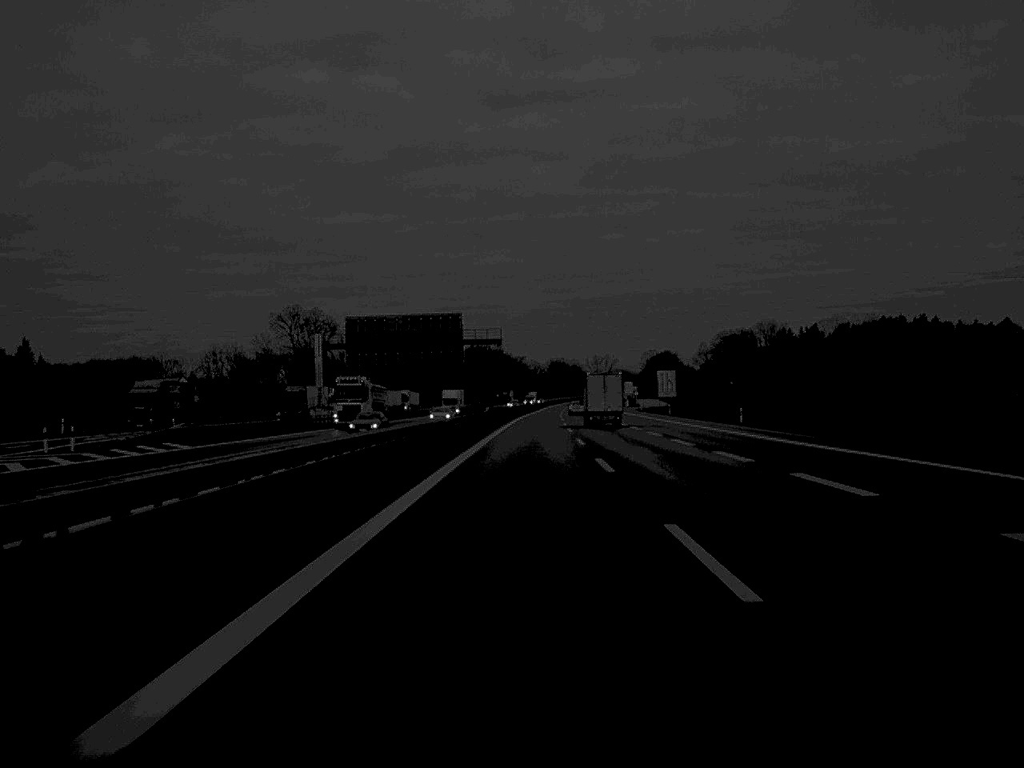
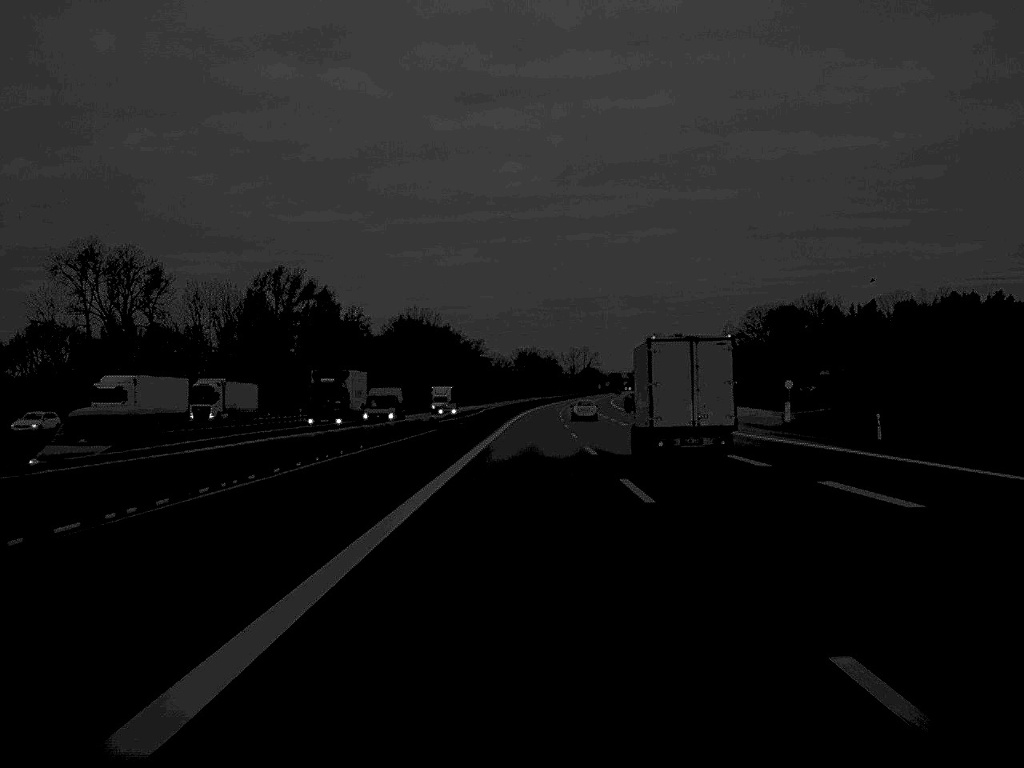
(+1.8, +133.0) m; +2°
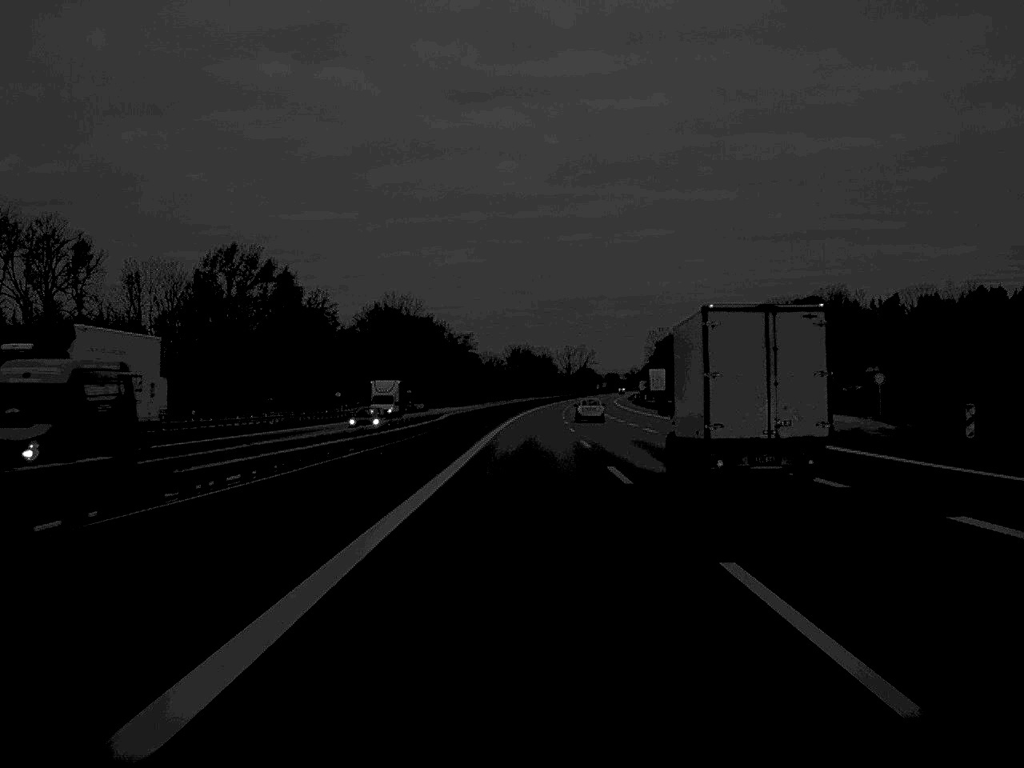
(+0.1, +31.6) m; 0°
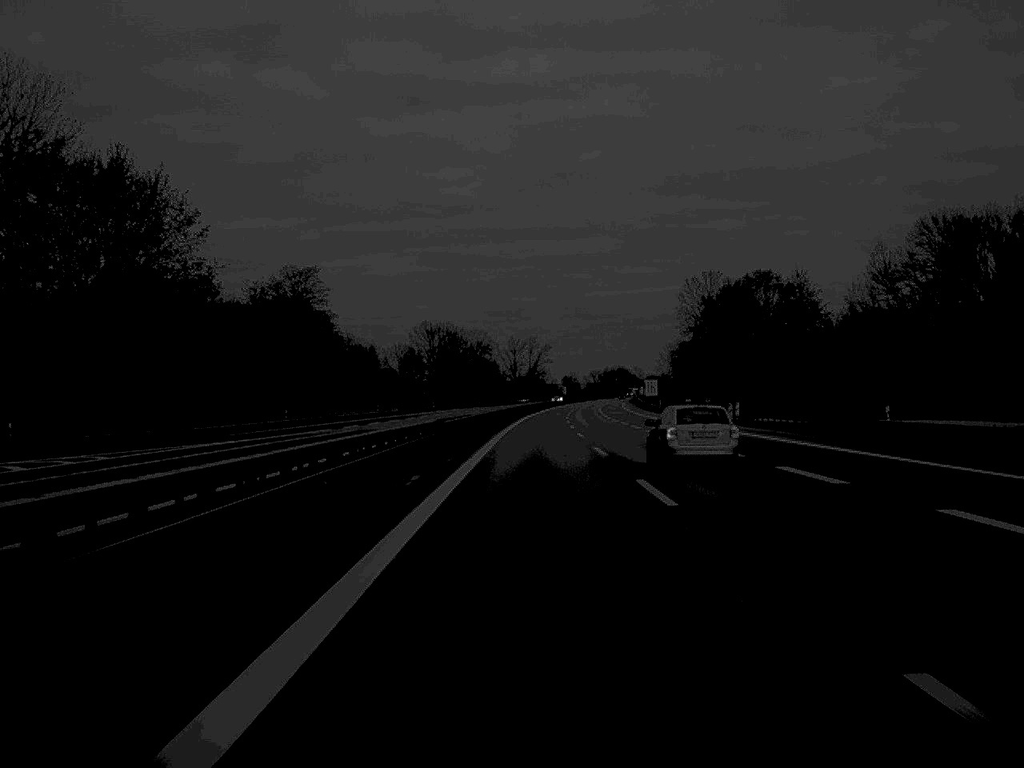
(+3.2, +165.8) m; +3°
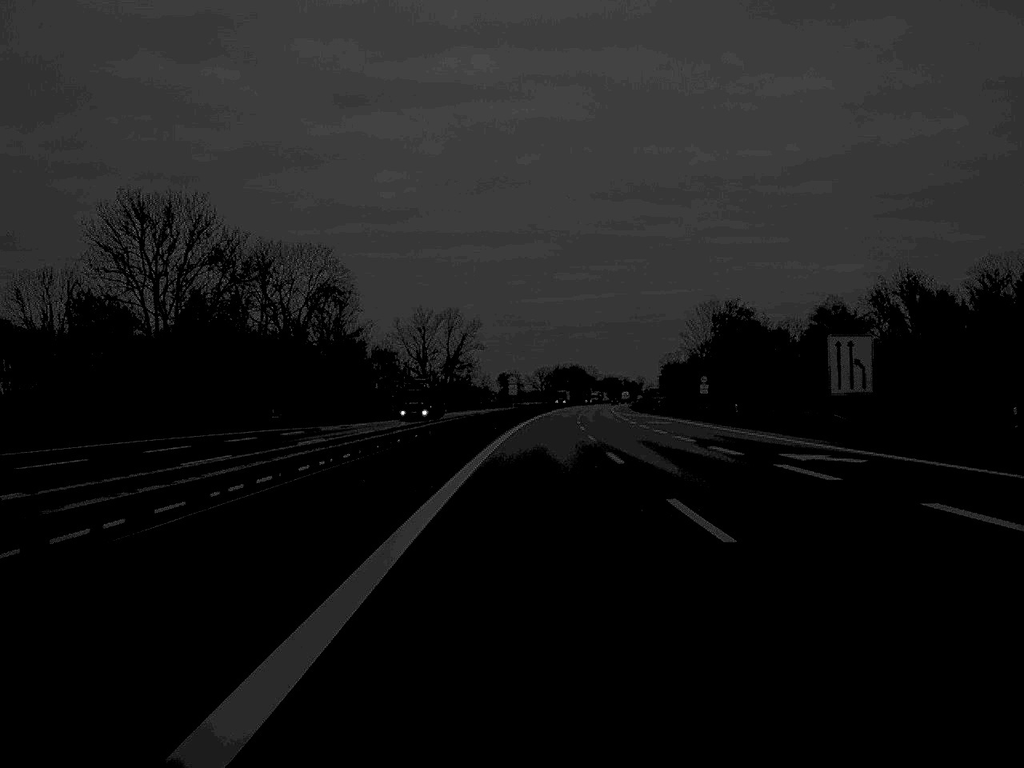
(+3.7, +166.0) m; +3°
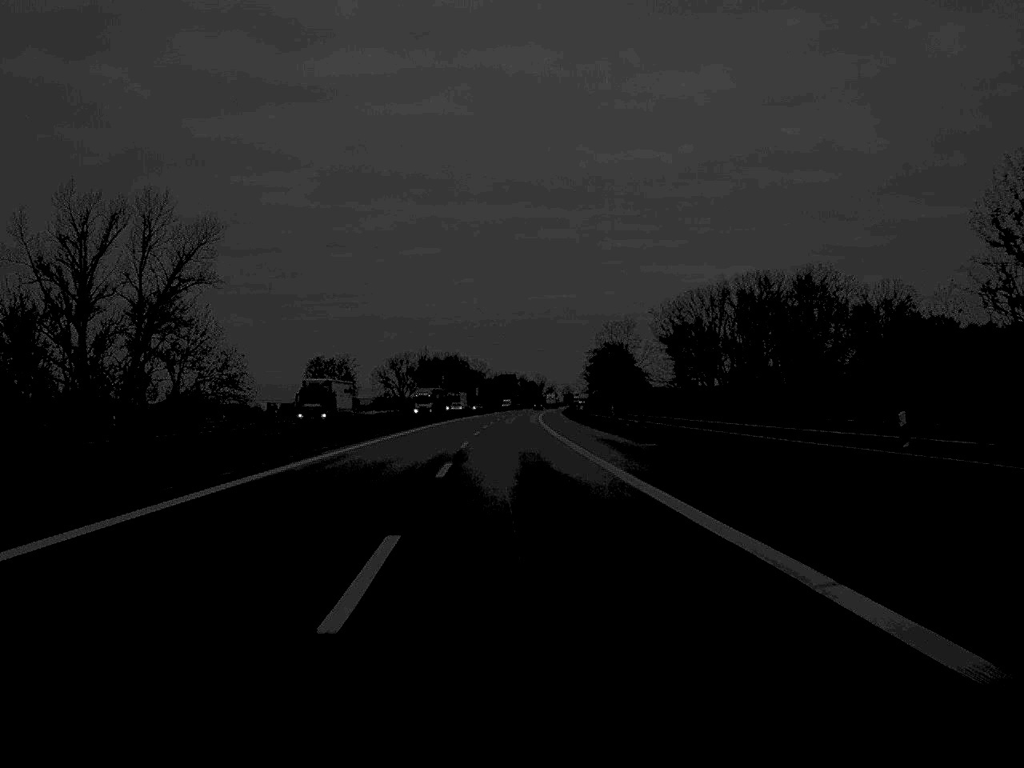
(+8.7, +165.9) m; +5°
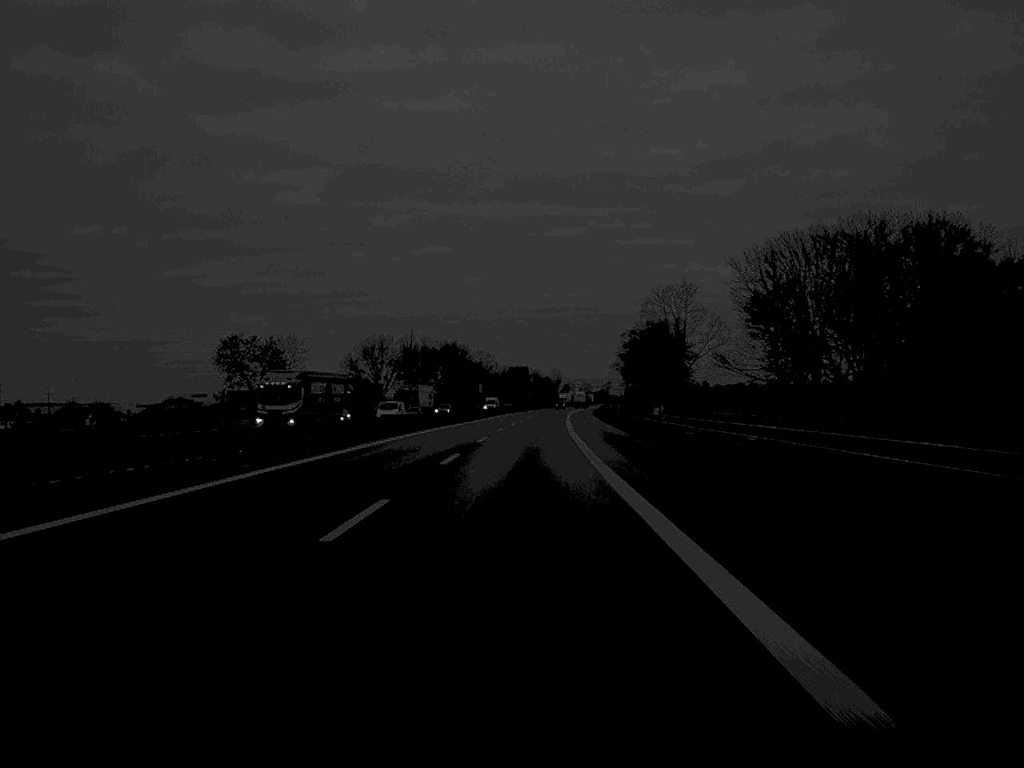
(-0.4, +66.5) m; -1°
